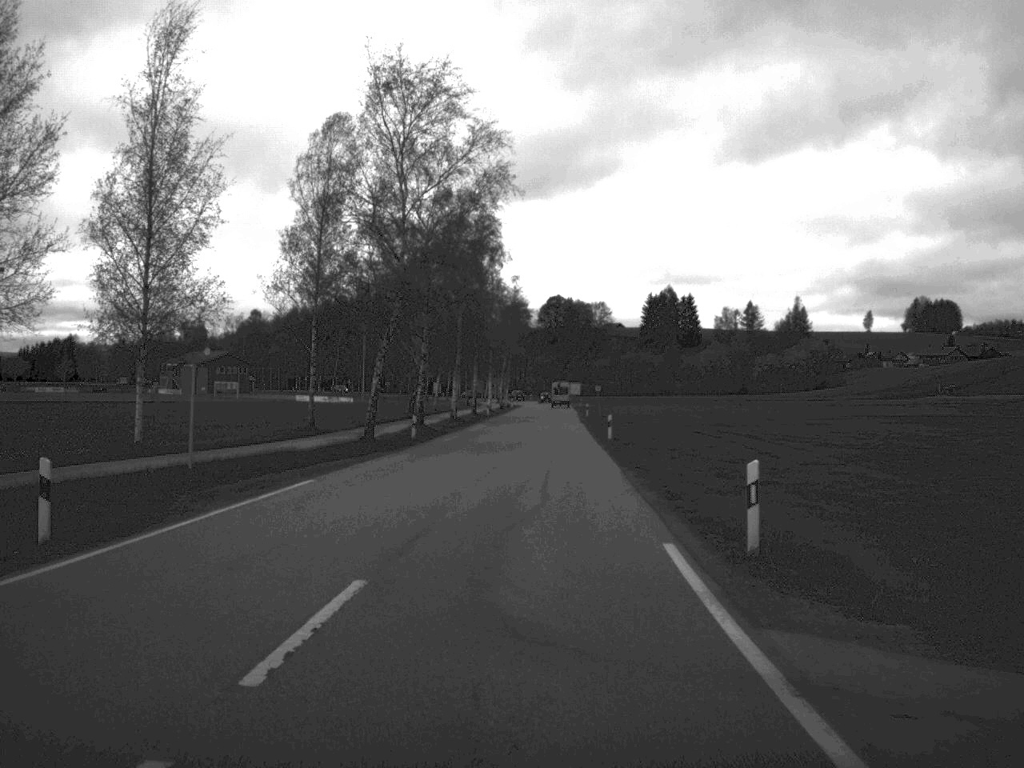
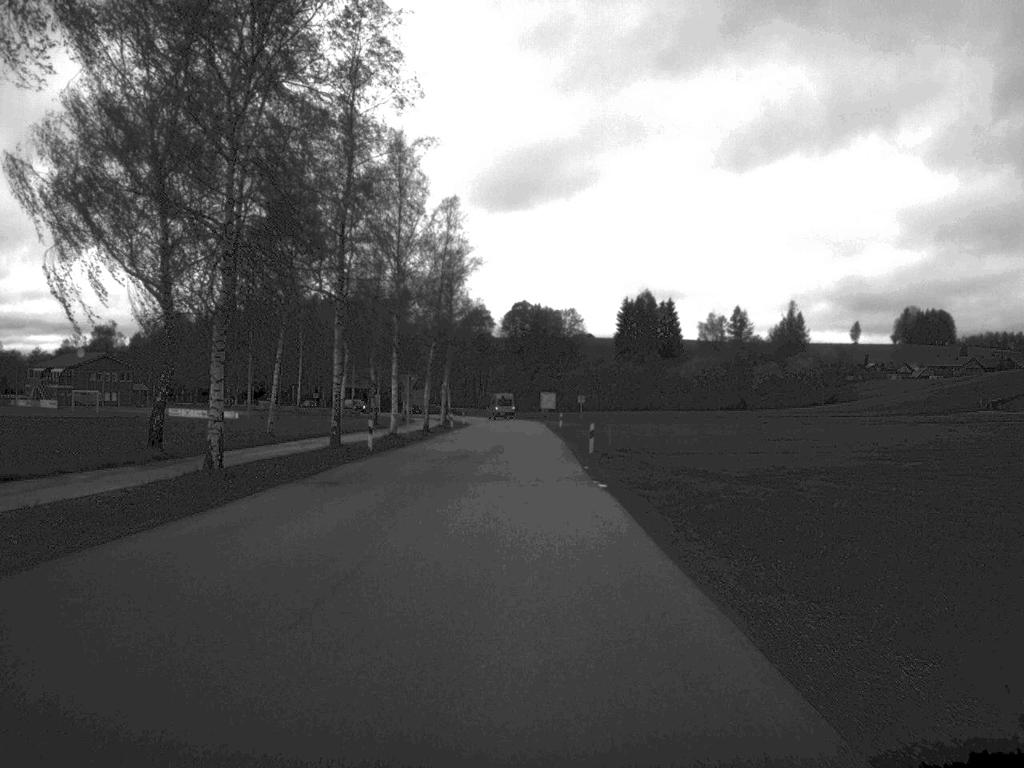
(+1.1, +50.4) m; +1°
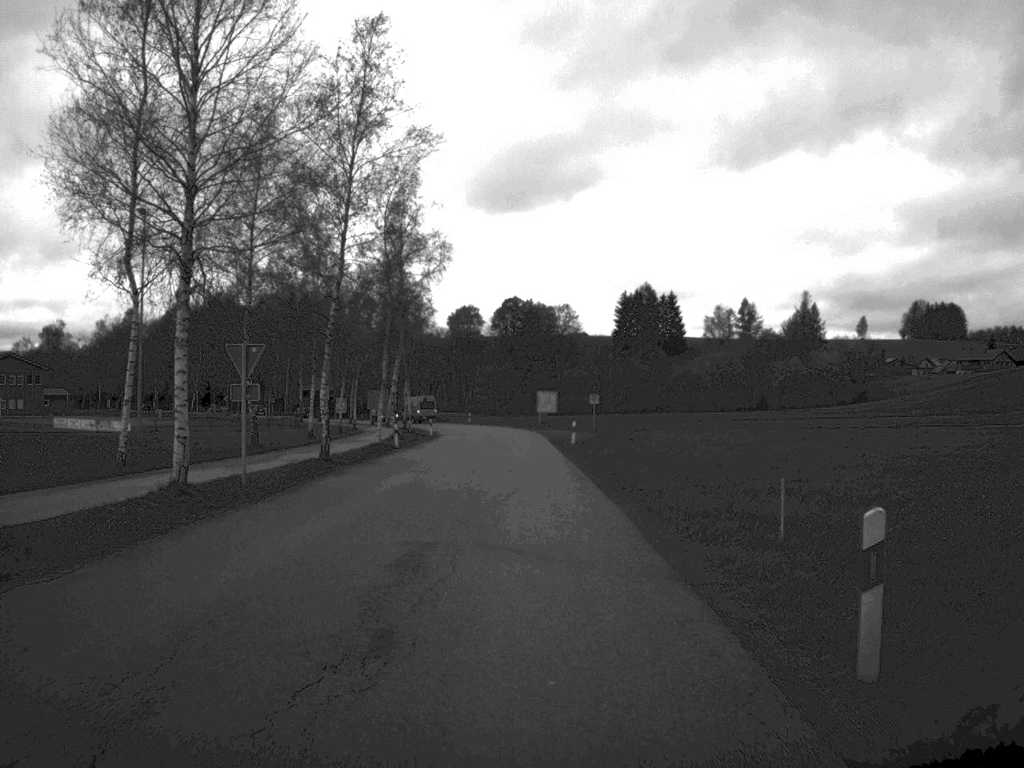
(+0.1, +33.1) m; 0°
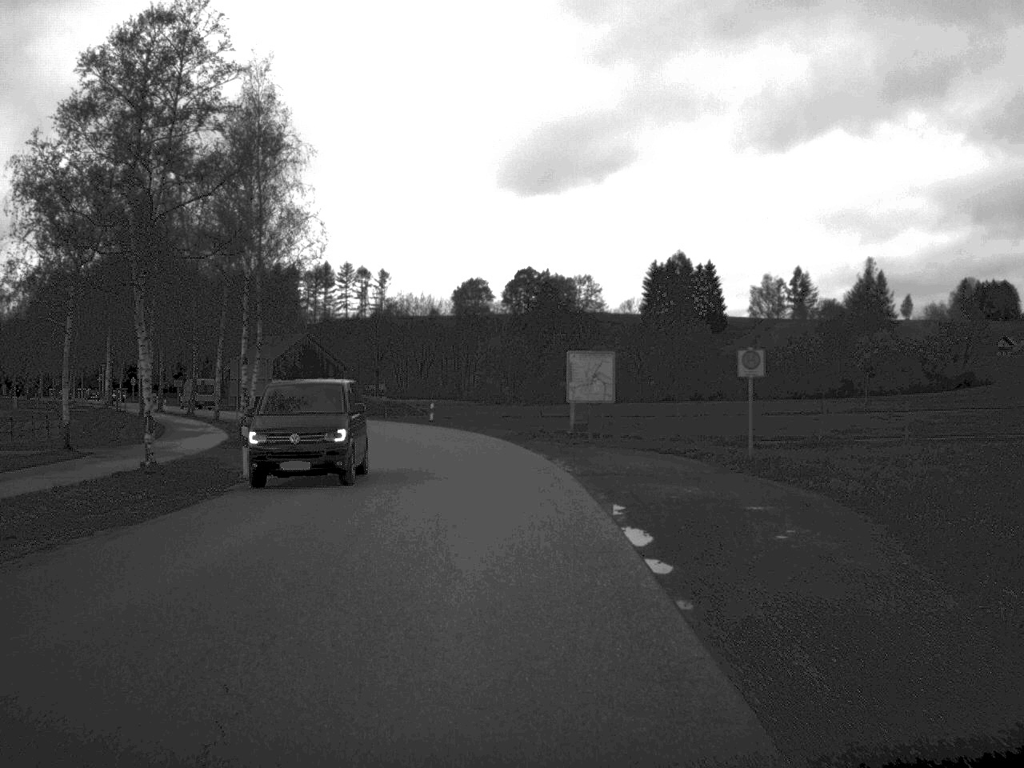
(-0.1, +57.9) m; -1°
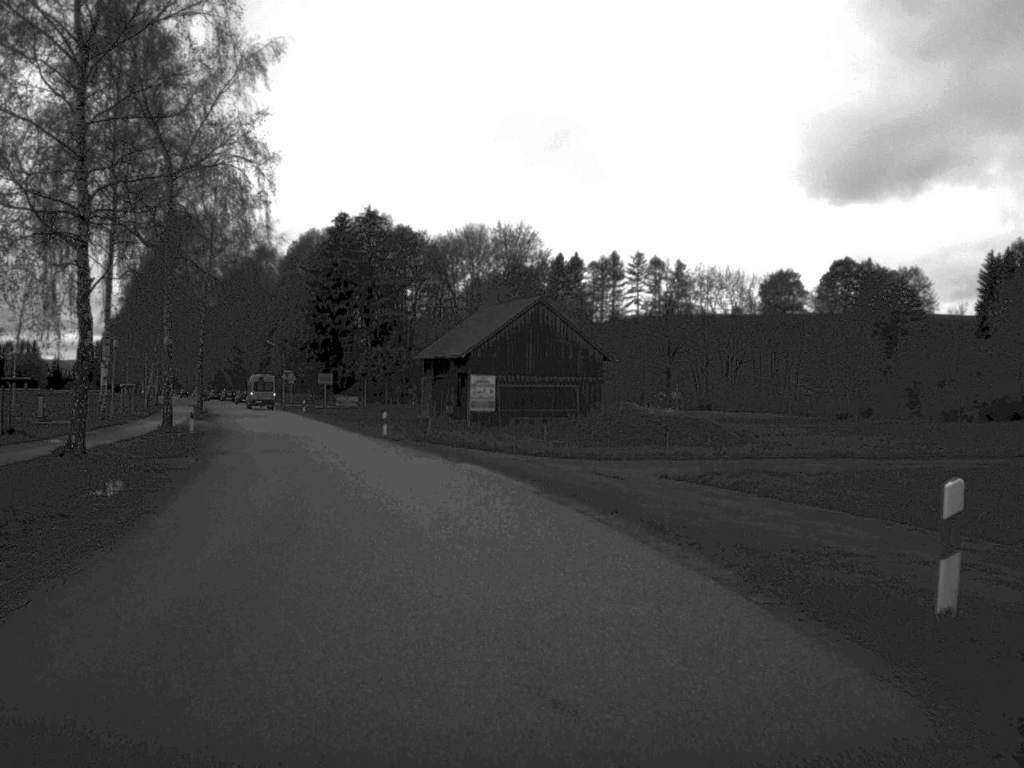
(-5.3, +54.7) m; -14°
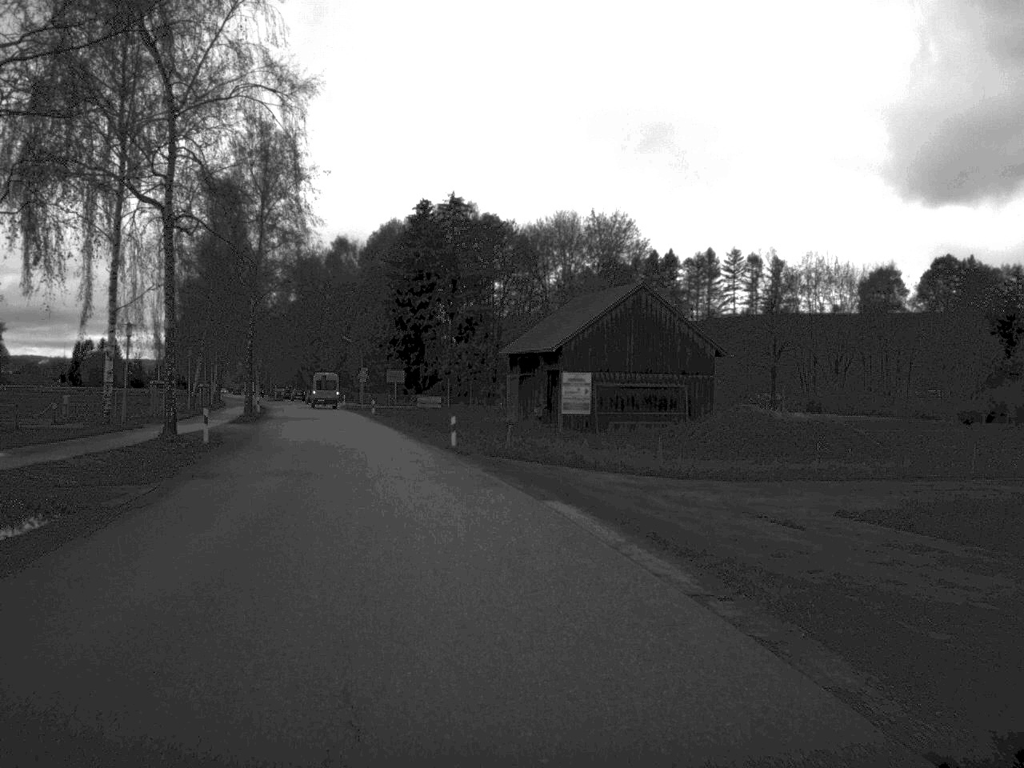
(-0.4, +10.5) m; -4°
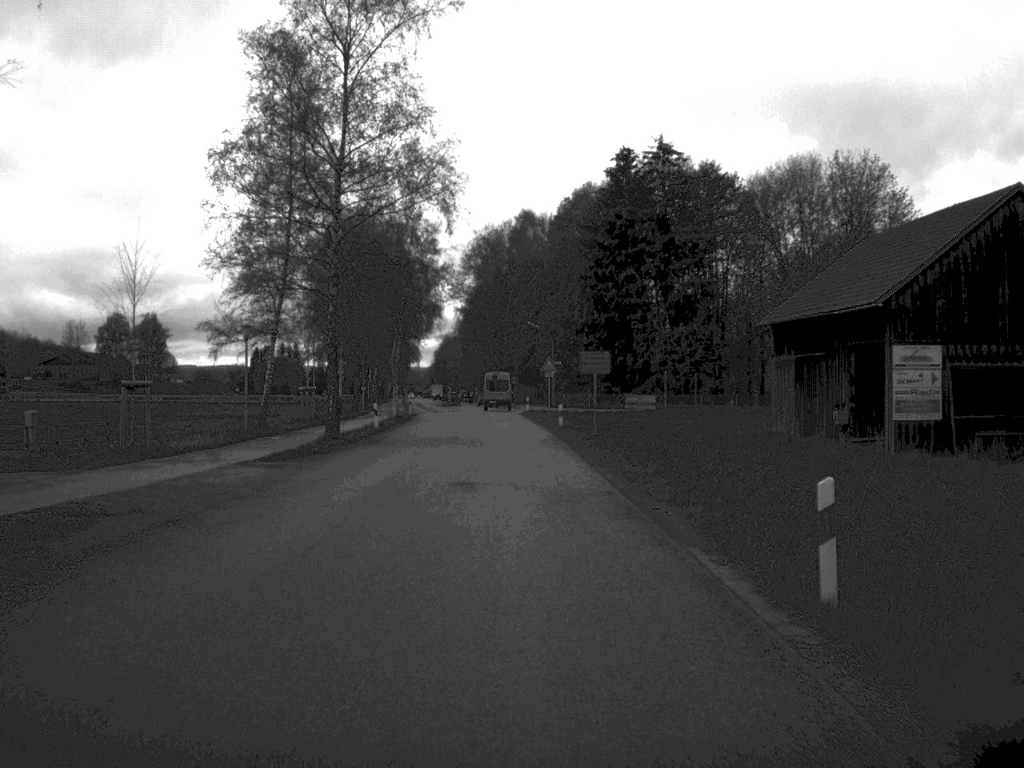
(-2.7, +29.0) m; -9°
